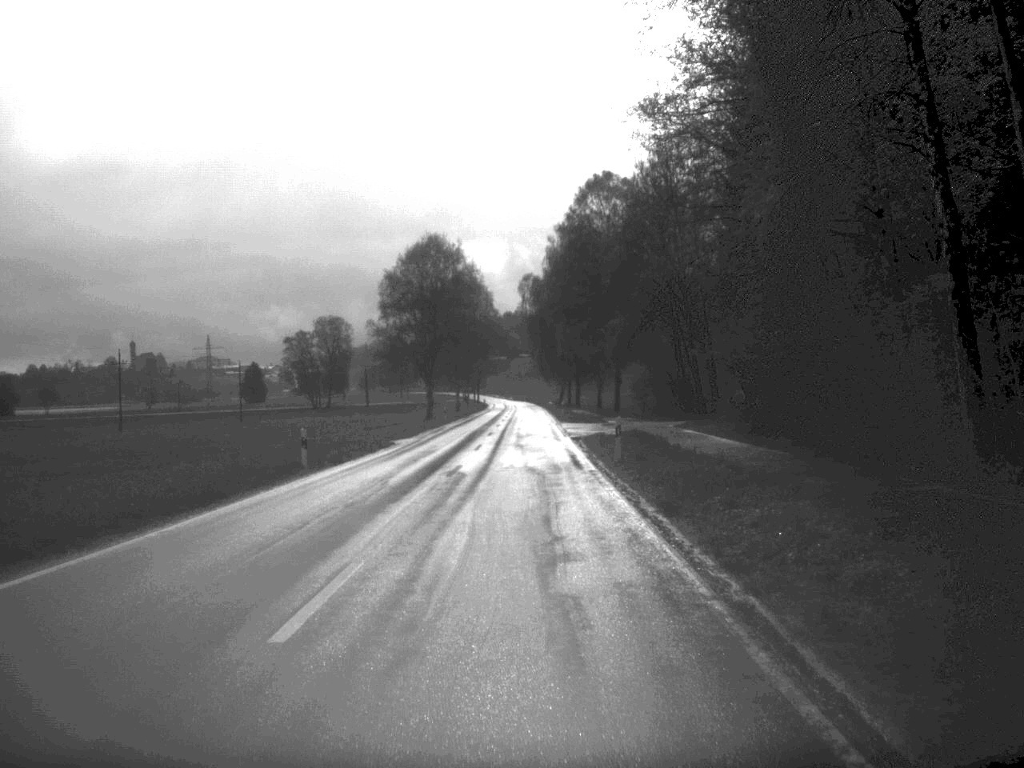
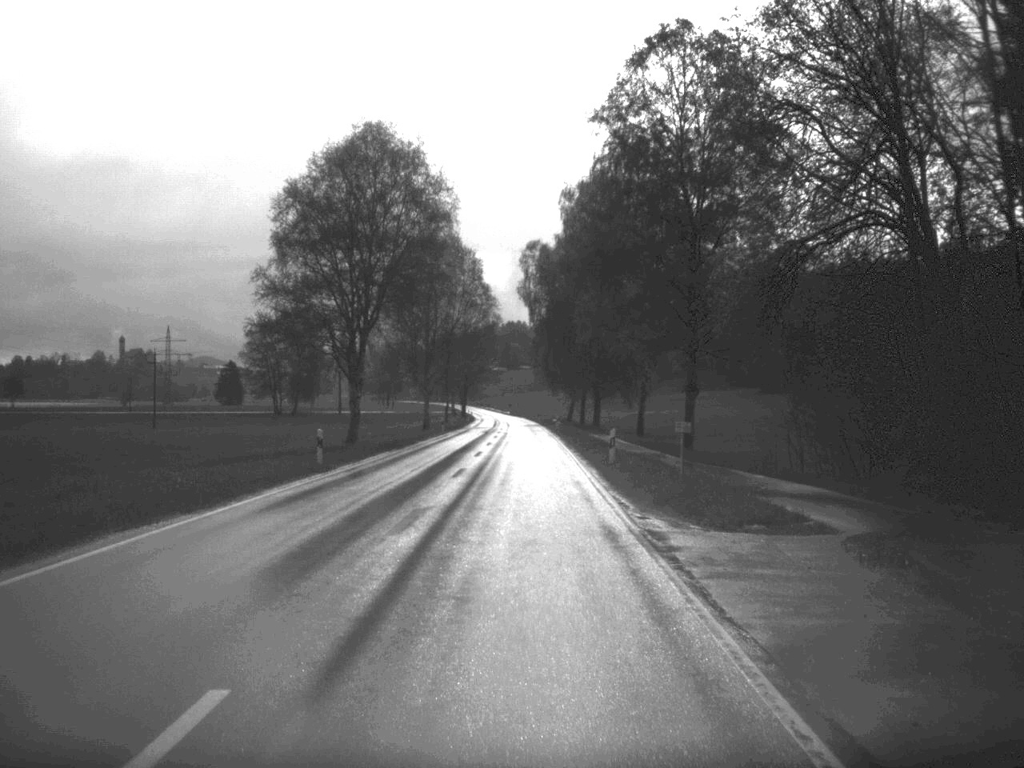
(+0.1, +46.9) m; 0°
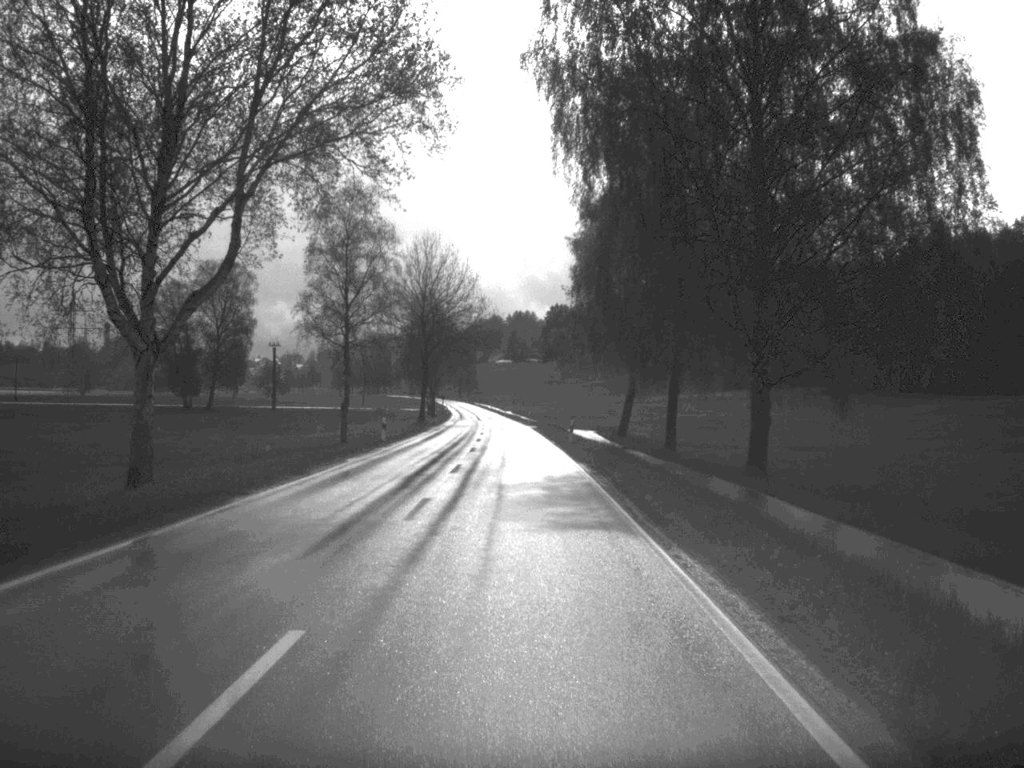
(-0.2, +81.0) m; -1°
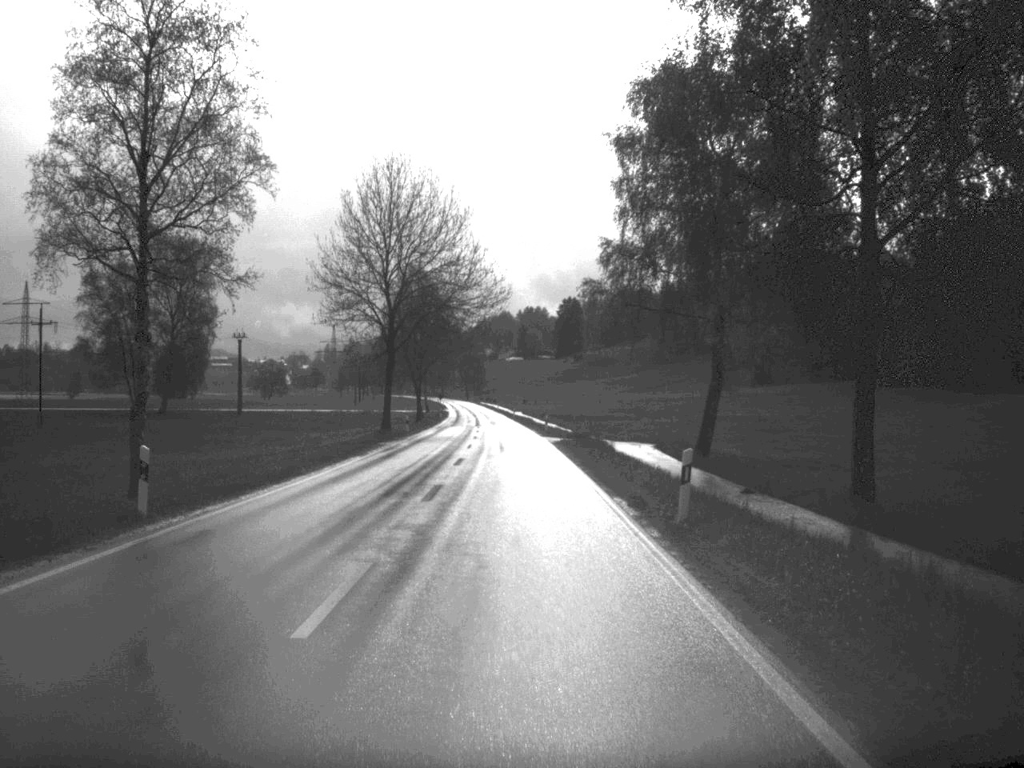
(-0.2, +32.1) m; -1°
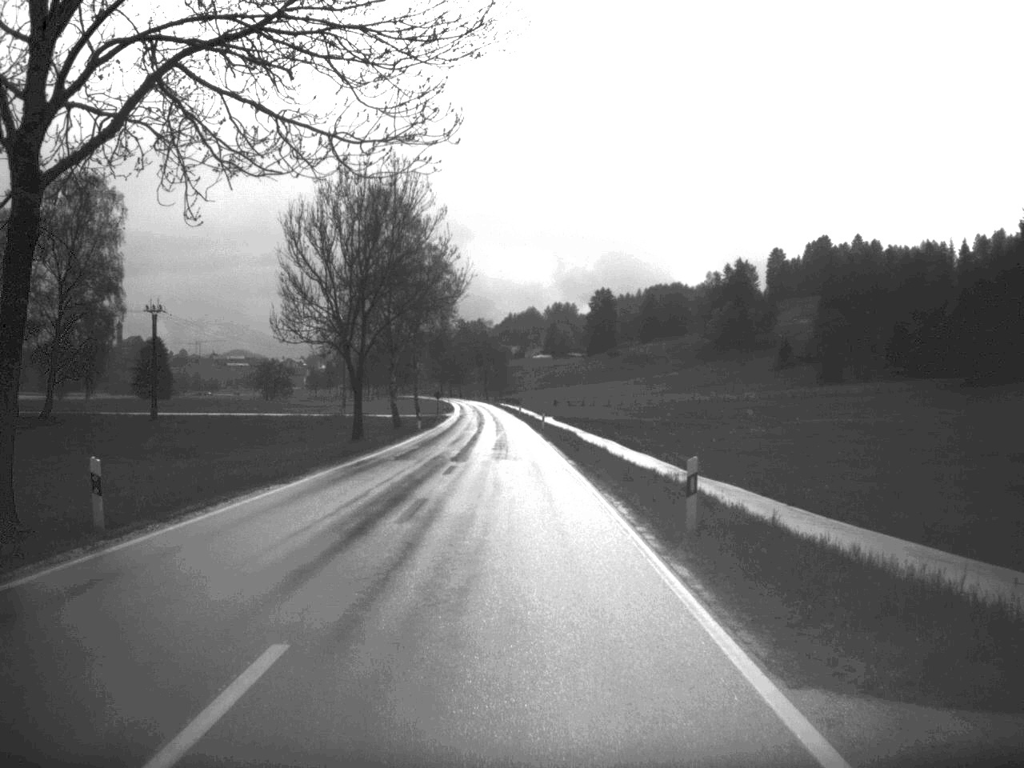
(-0.6, +50.8) m; -1°
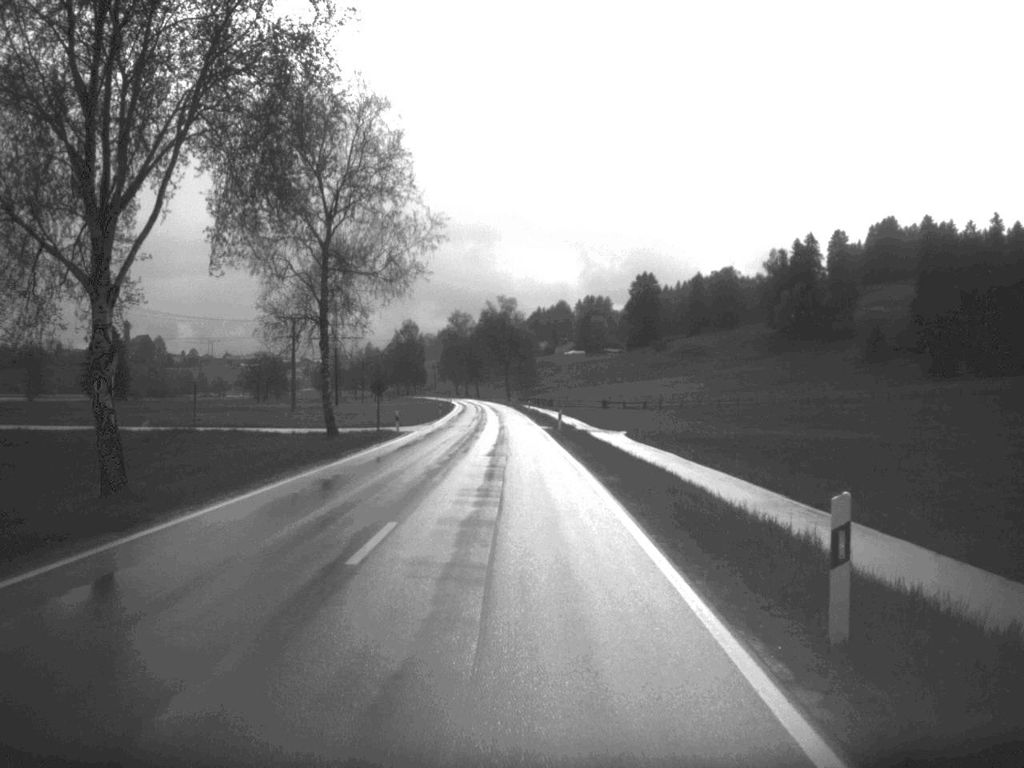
(-0.9, +66.1) m; -1°
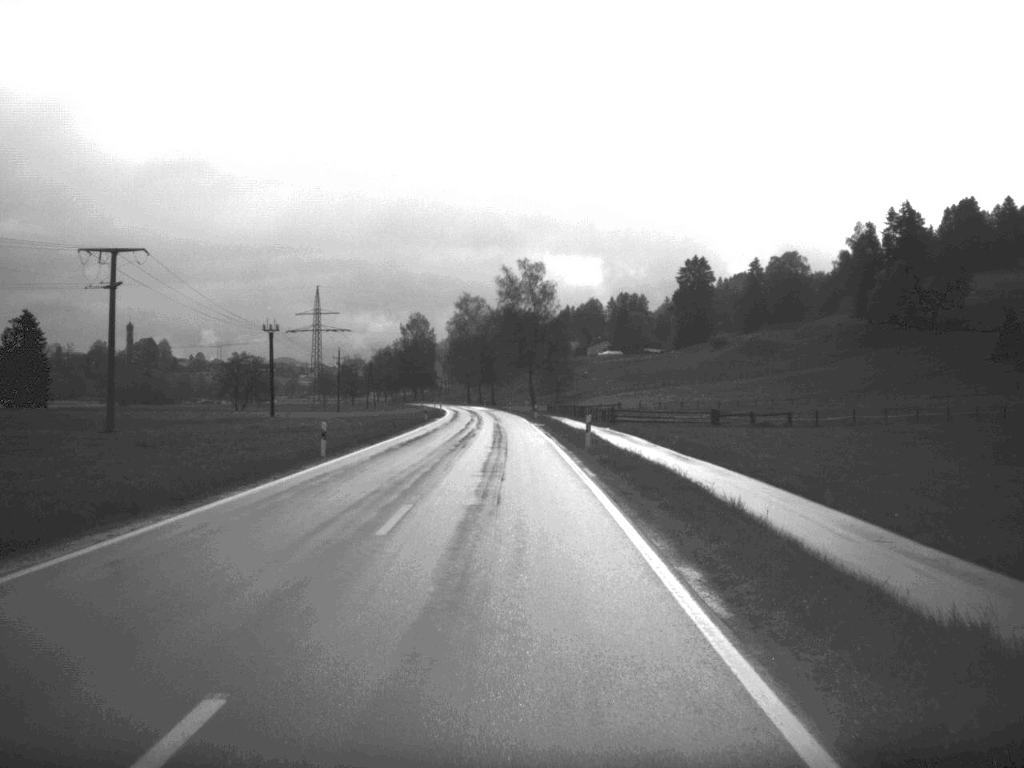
(-0.8, +68.7) m; -1°
